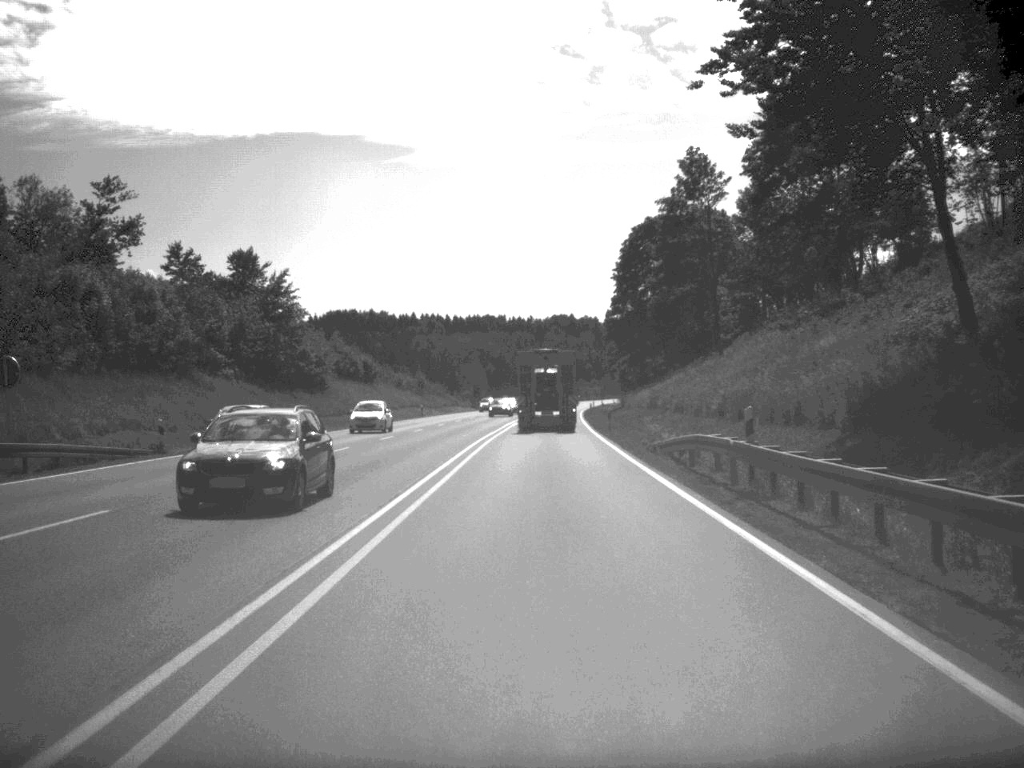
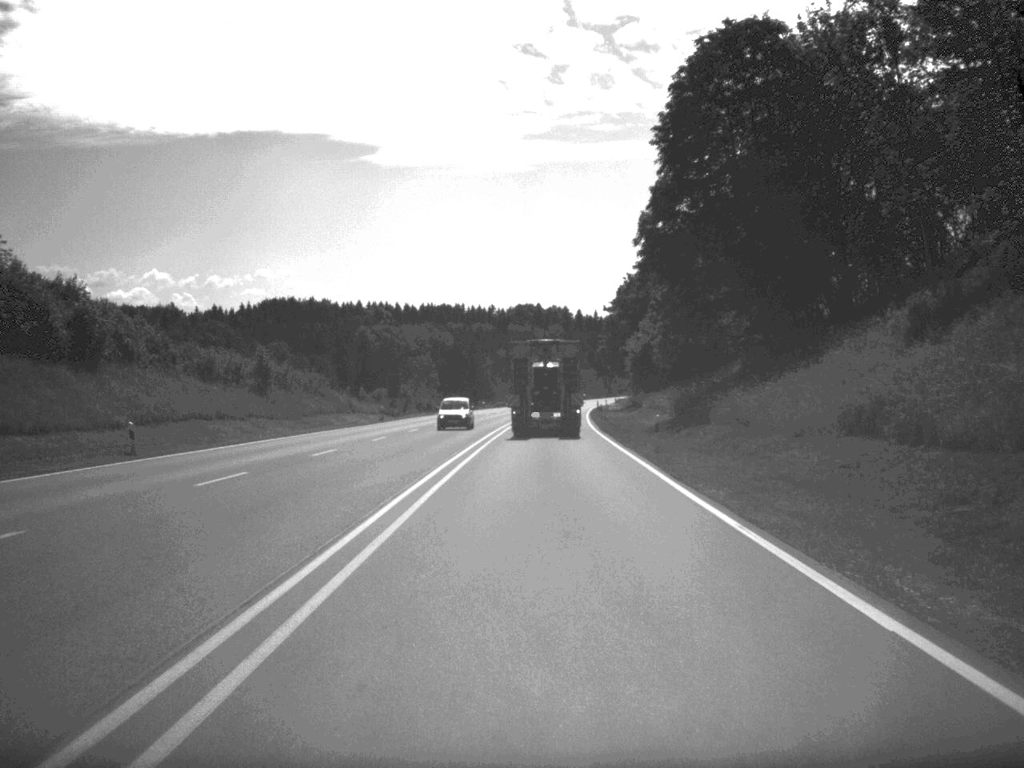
(+0.8, +73.6) m; +1°
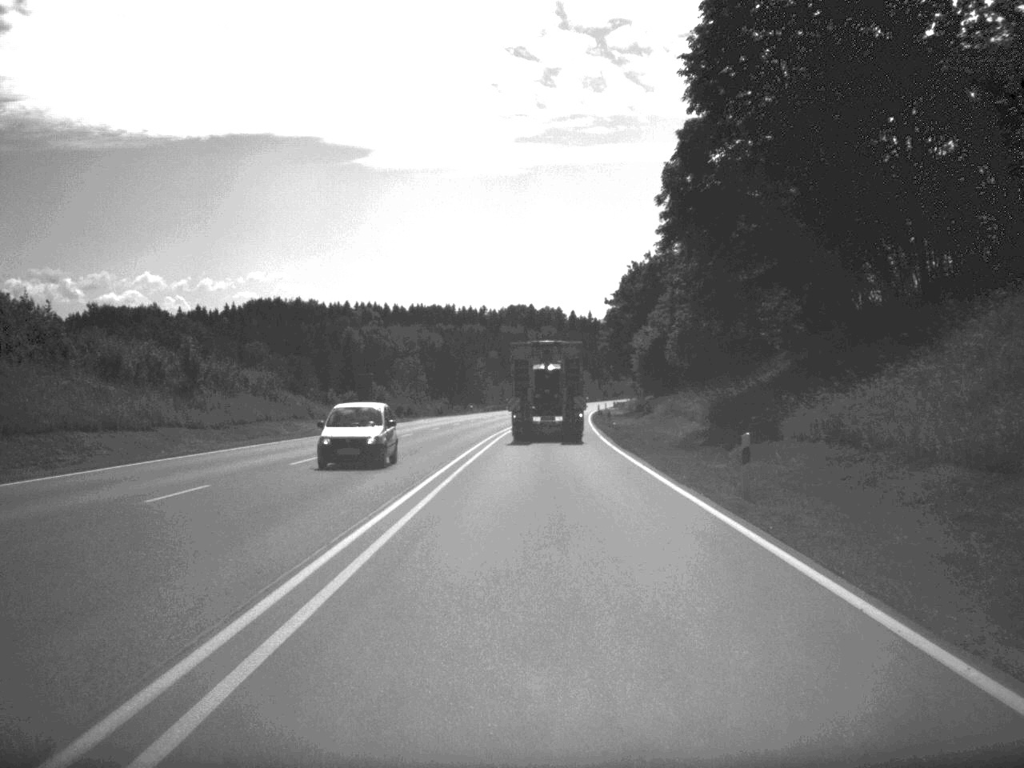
(0.0, +14.8) m; 0°
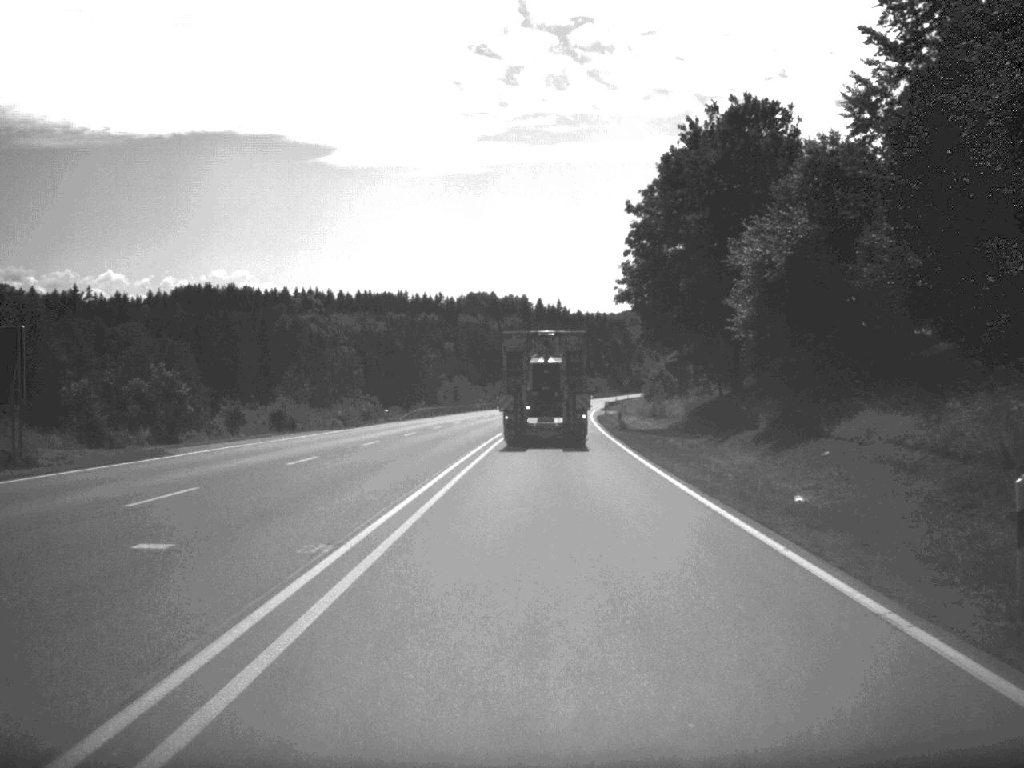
(+0.7, +60.0) m; +1°
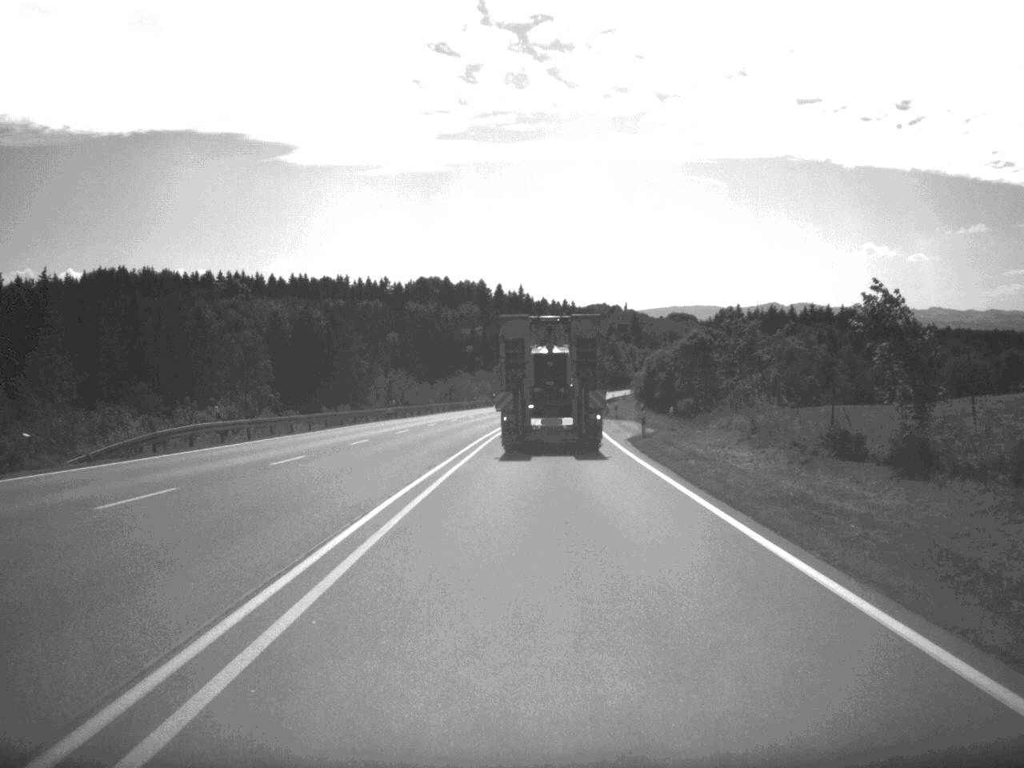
(+1.0, +59.4) m; +1°
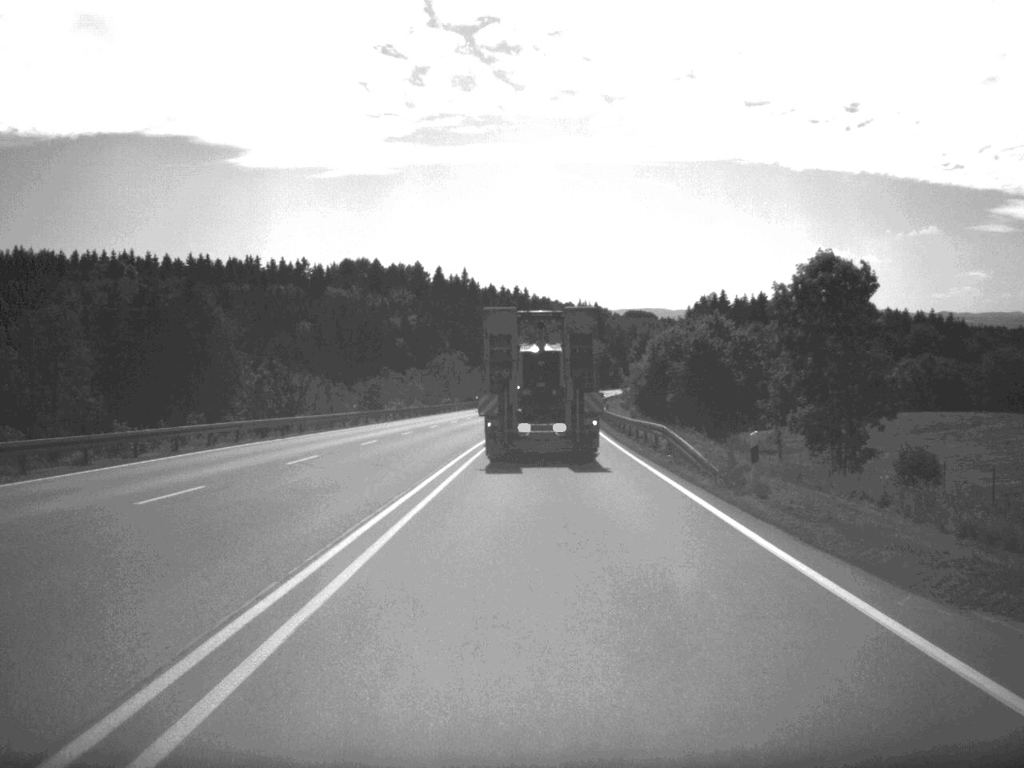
(+1.1, +68.7) m; +2°
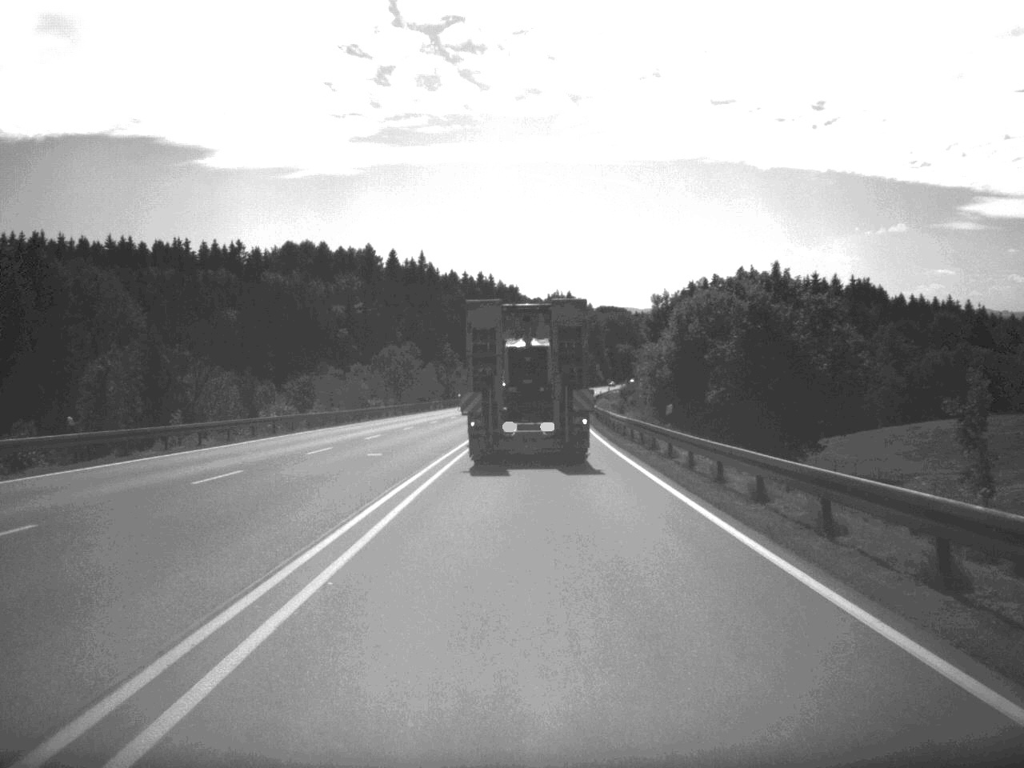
(+0.5, +42.7) m; +1°
